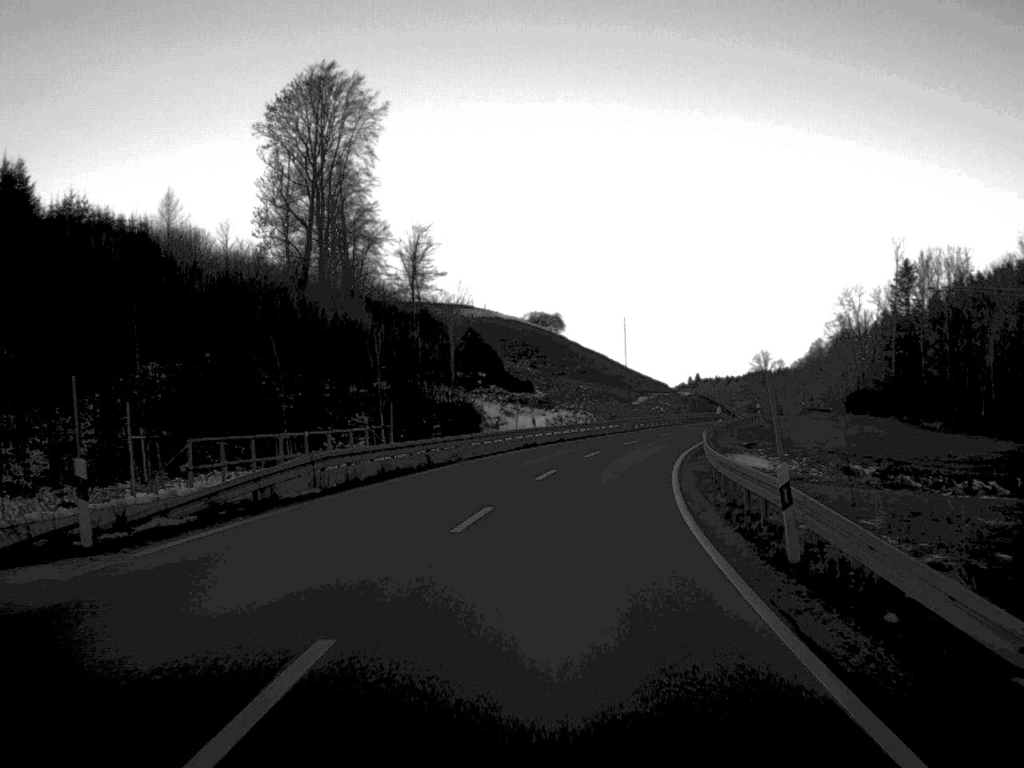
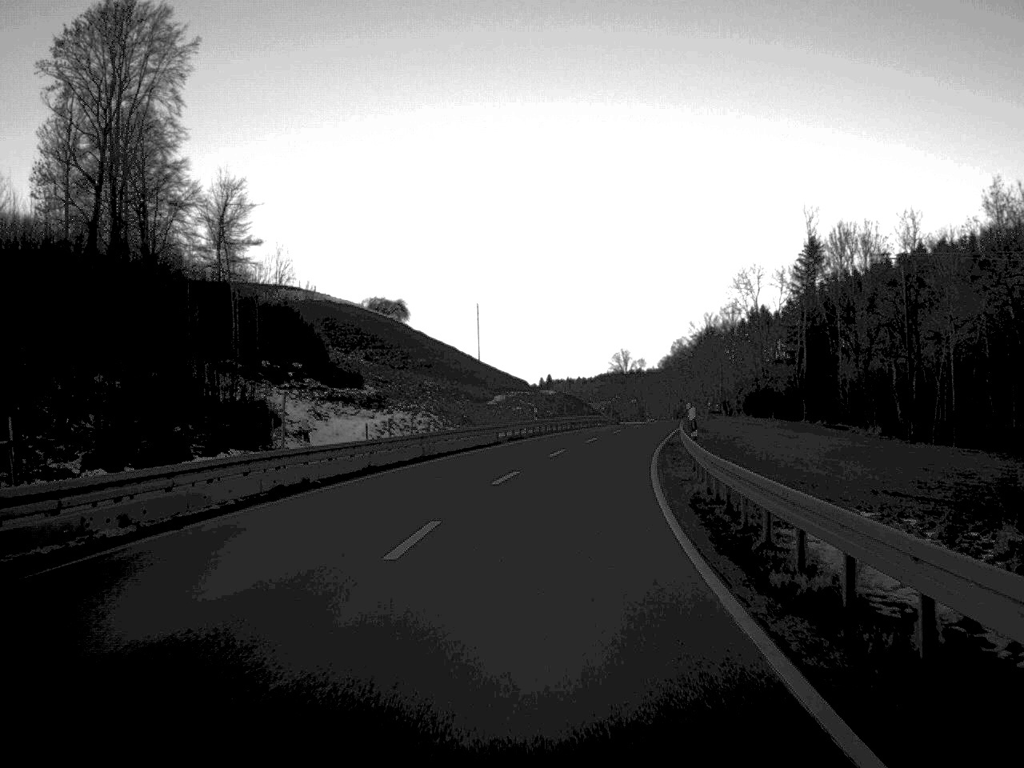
(+1.6, +27.5) m; +7°
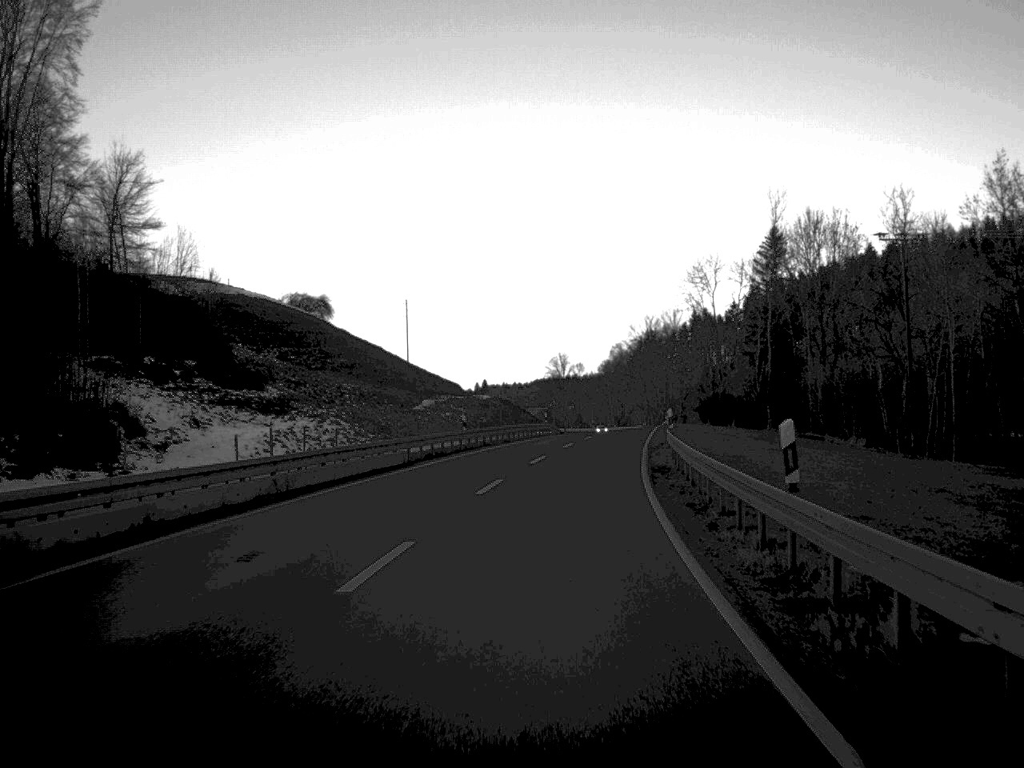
(+0.4, +13.8) m; +3°
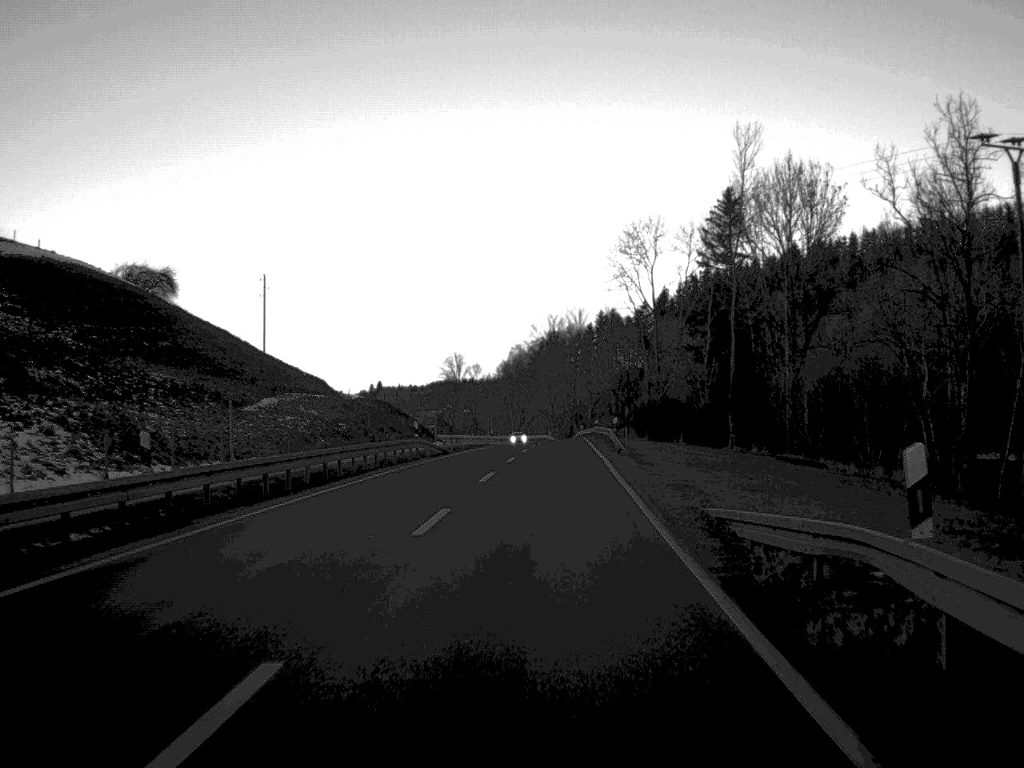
(+1.4, +30.9) m; +4°
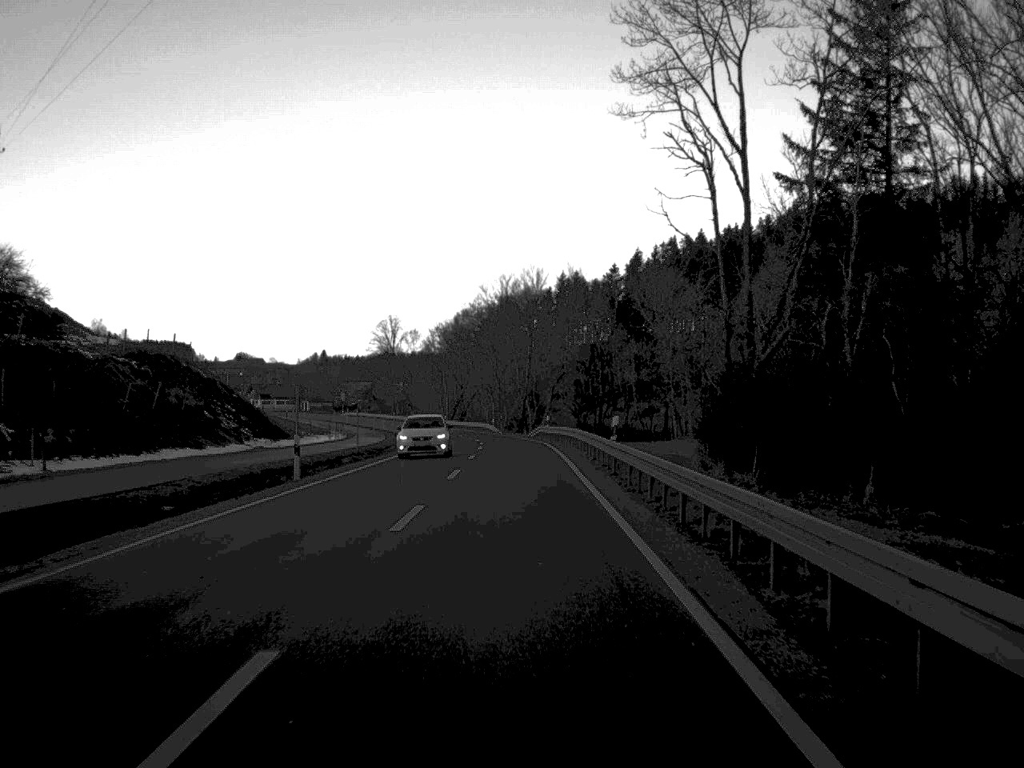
(+1.6, +59.3) m; +2°
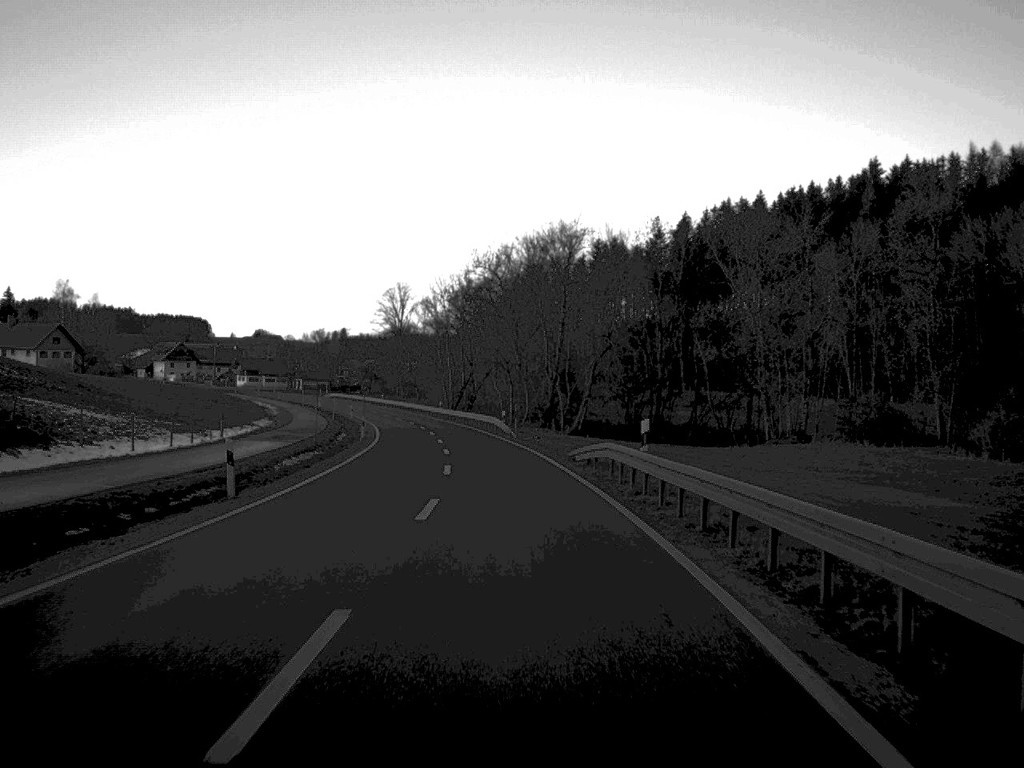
(-0.4, +46.5) m; -1°
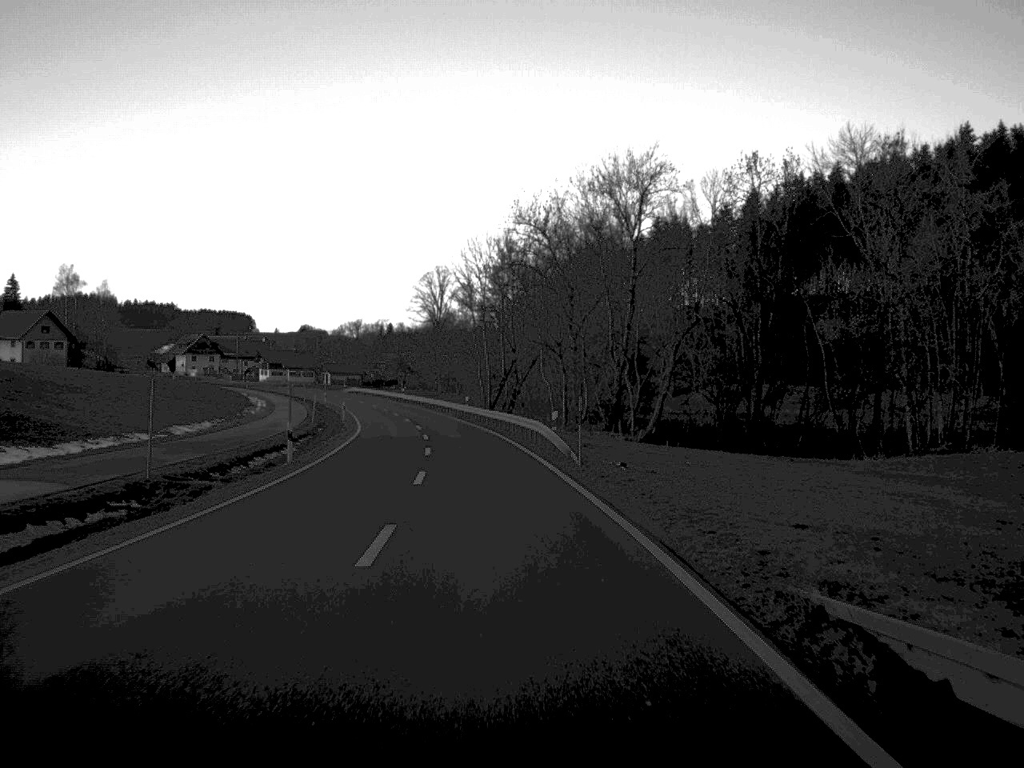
(-0.5, +29.4) m; -2°
